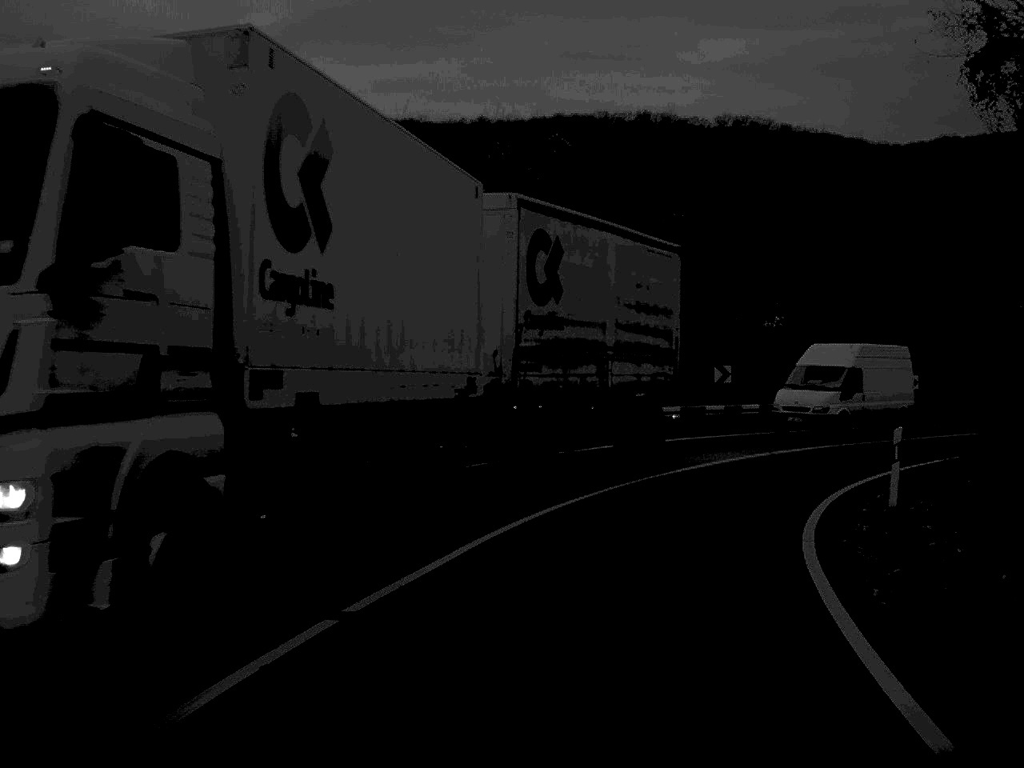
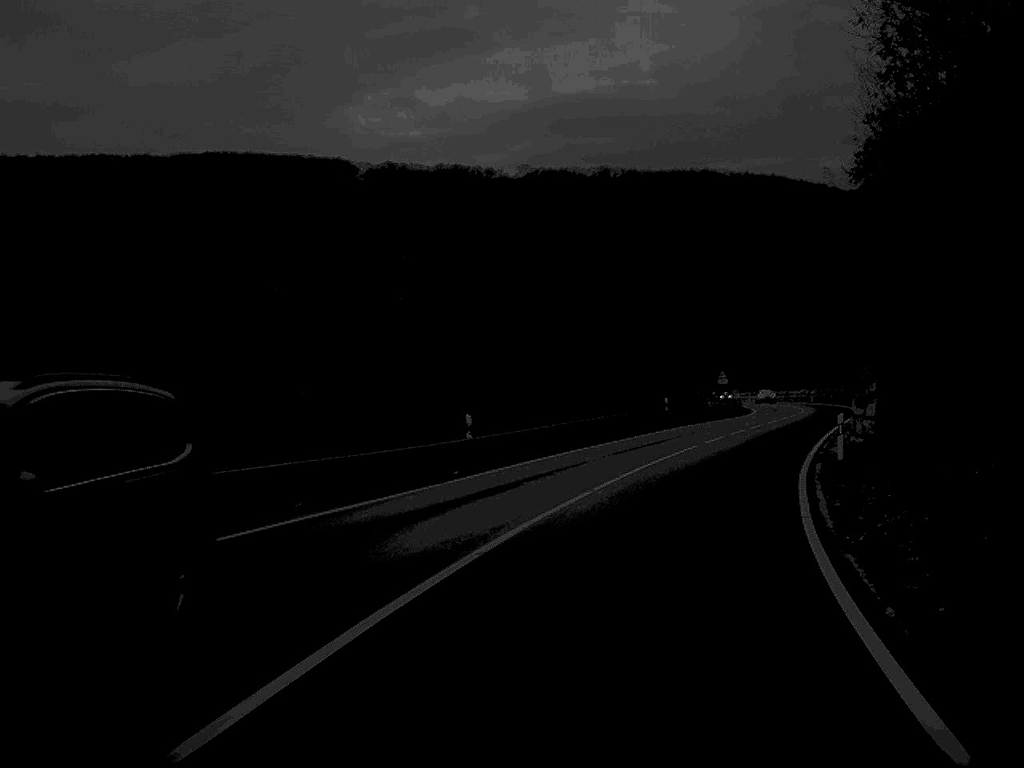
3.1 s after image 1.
(+15.5, +36.9) m; +48°
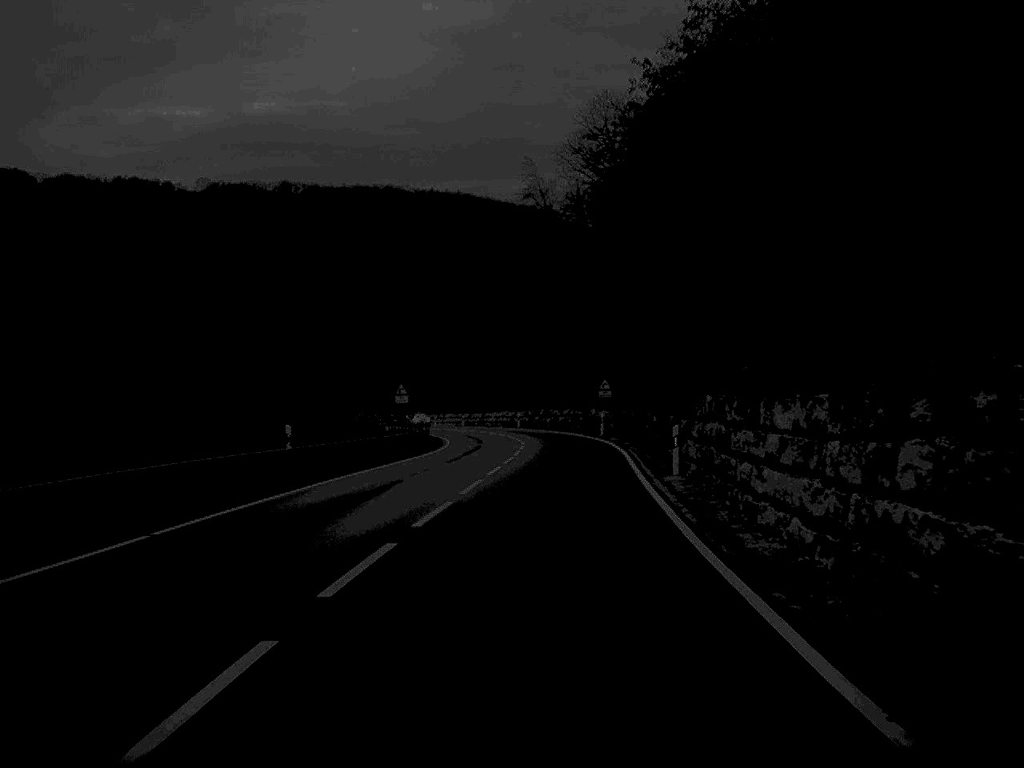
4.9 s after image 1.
(+4.0, +27.8) m; +14°
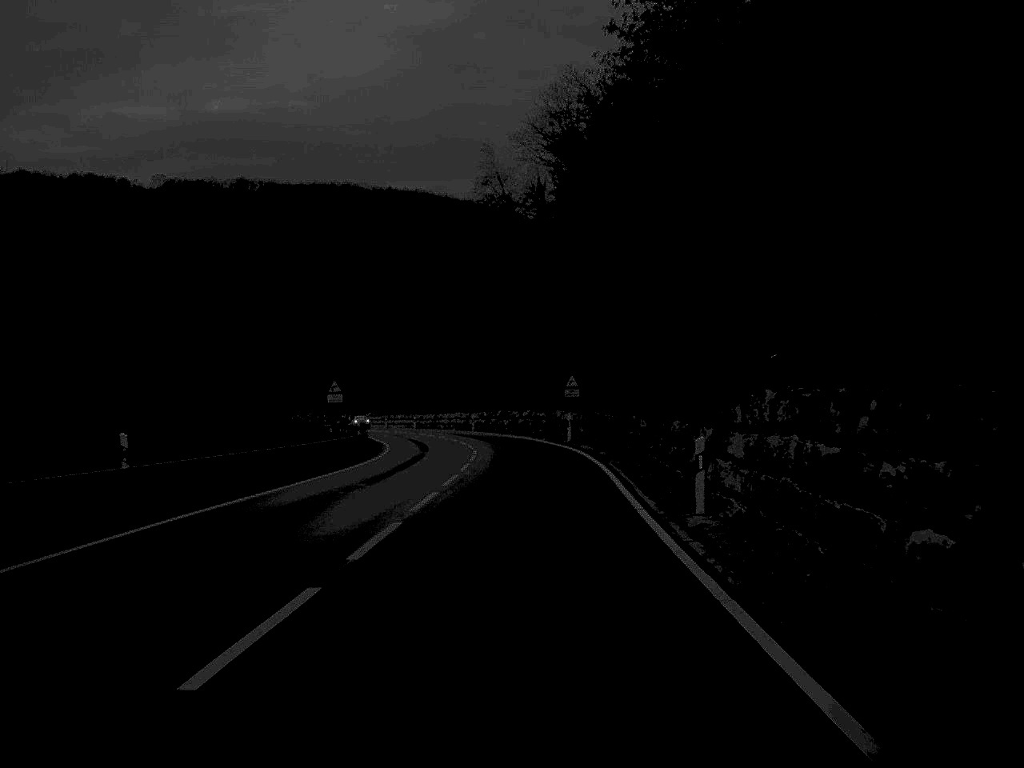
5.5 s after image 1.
(+0.2, +9.5) m; +2°
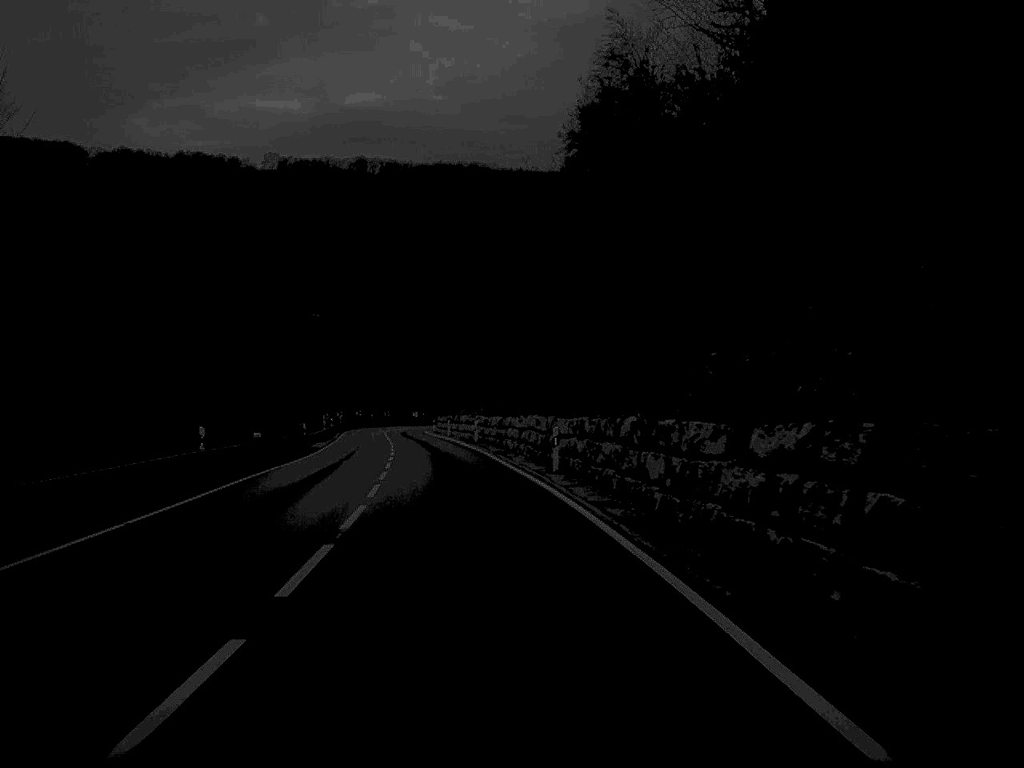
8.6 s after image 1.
(-1.1, +56.1) m; -7°
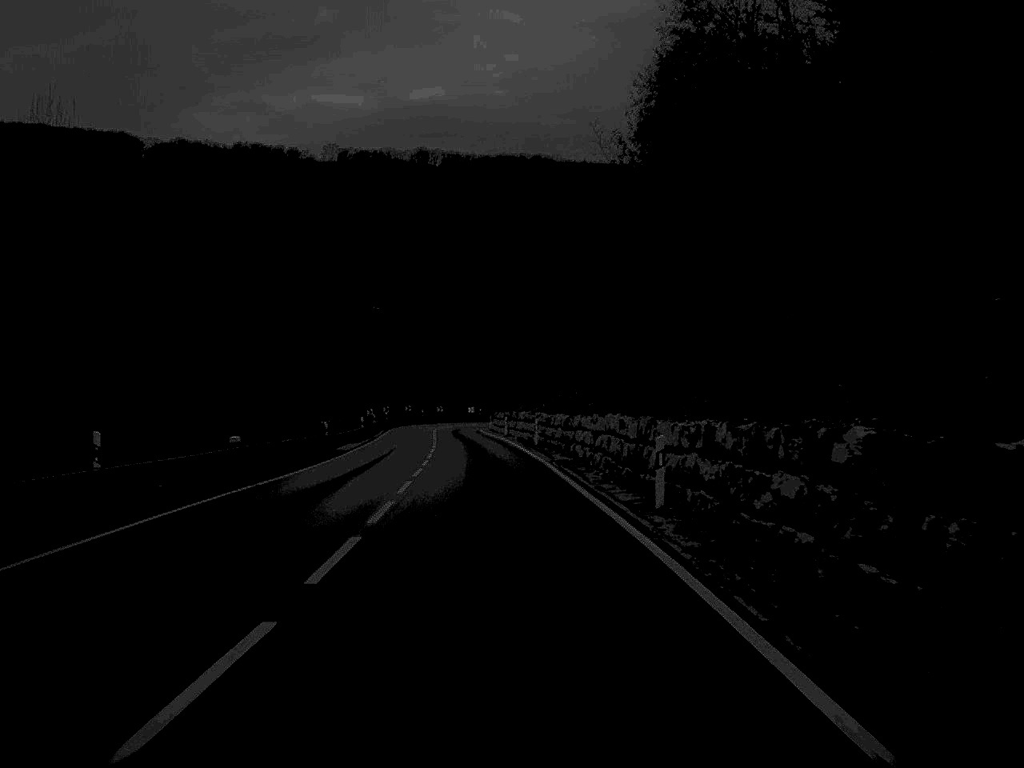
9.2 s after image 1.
(-0.3, +11.5) m; -3°
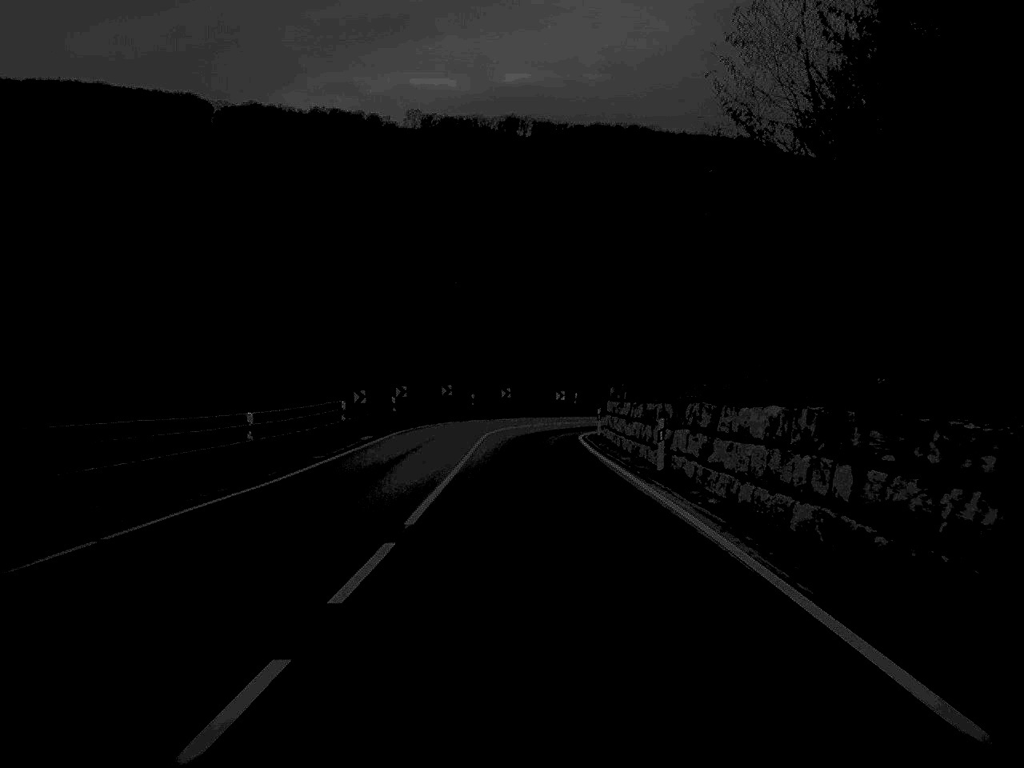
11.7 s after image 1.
(-1.9, +49.4) m; -4°
